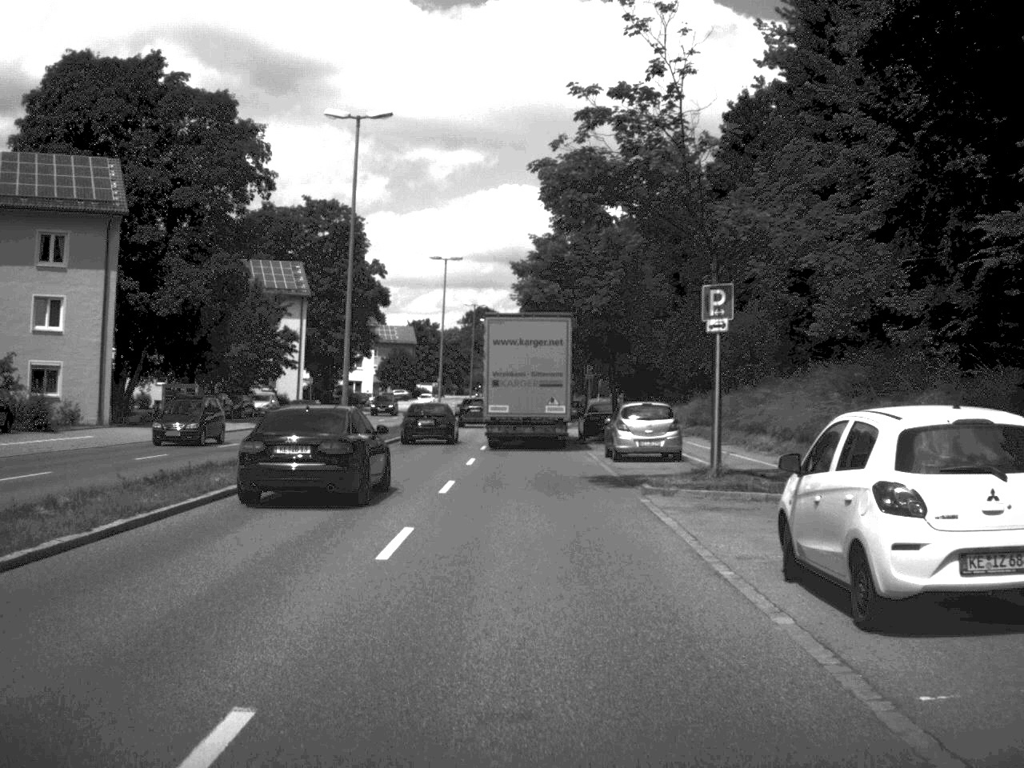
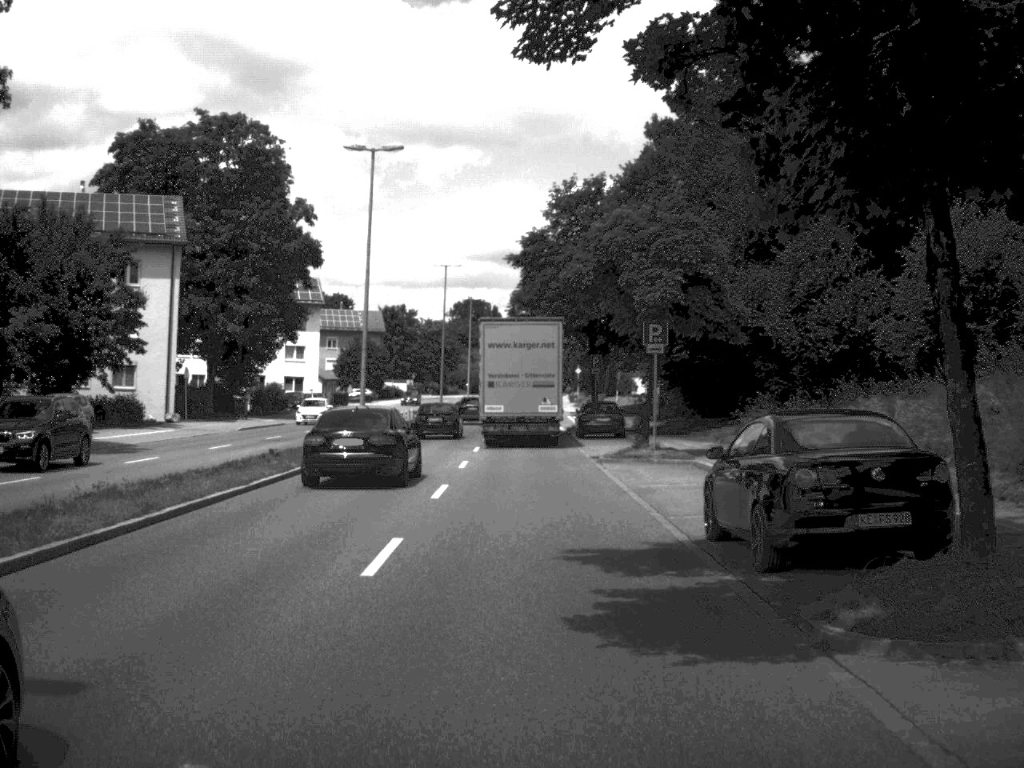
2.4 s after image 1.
(0.0, +36.0) m; 0°
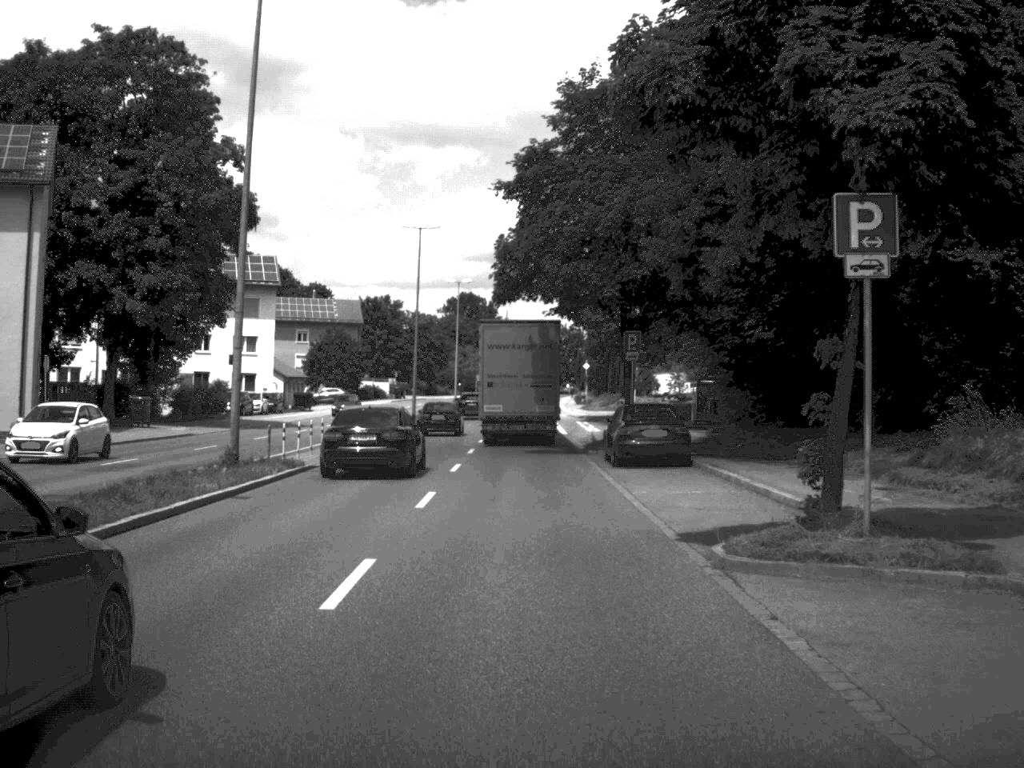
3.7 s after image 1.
(0.0, +19.4) m; 0°
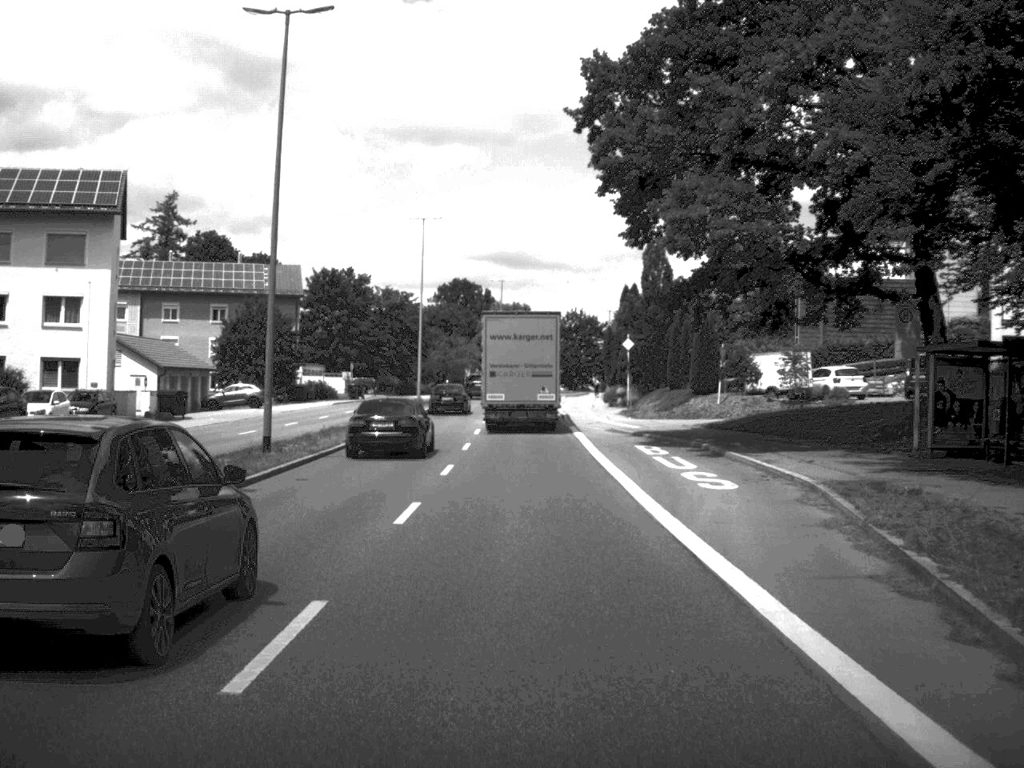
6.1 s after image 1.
(-0.1, +38.1) m; 0°
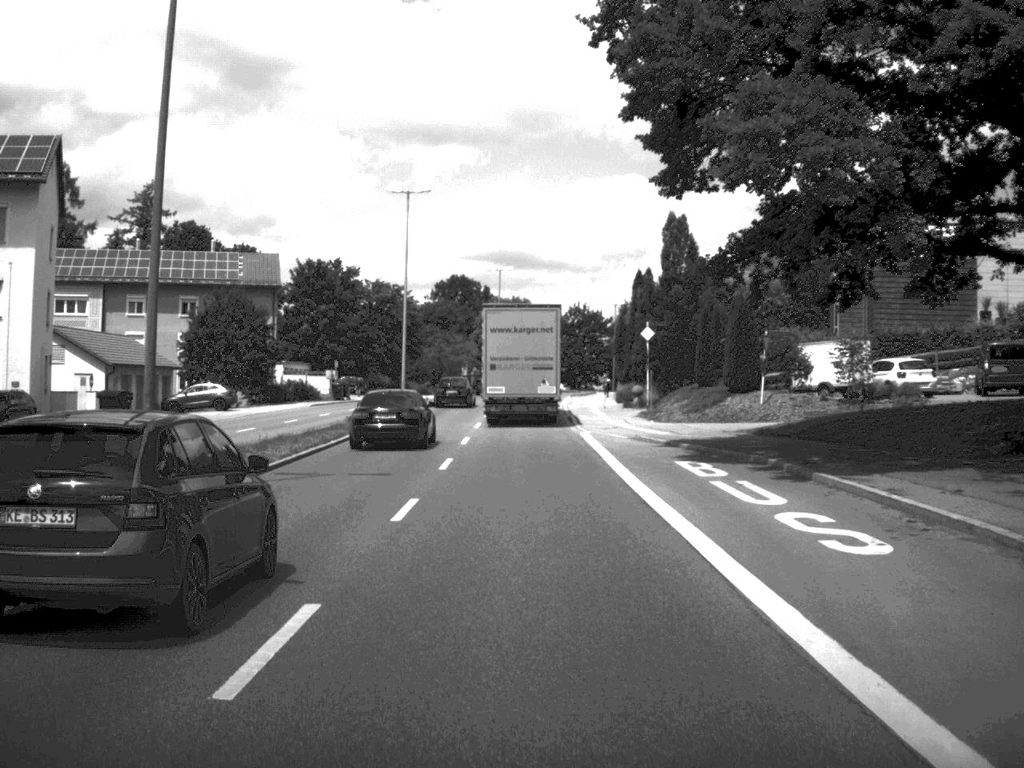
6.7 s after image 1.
(0.0, +9.2) m; 0°
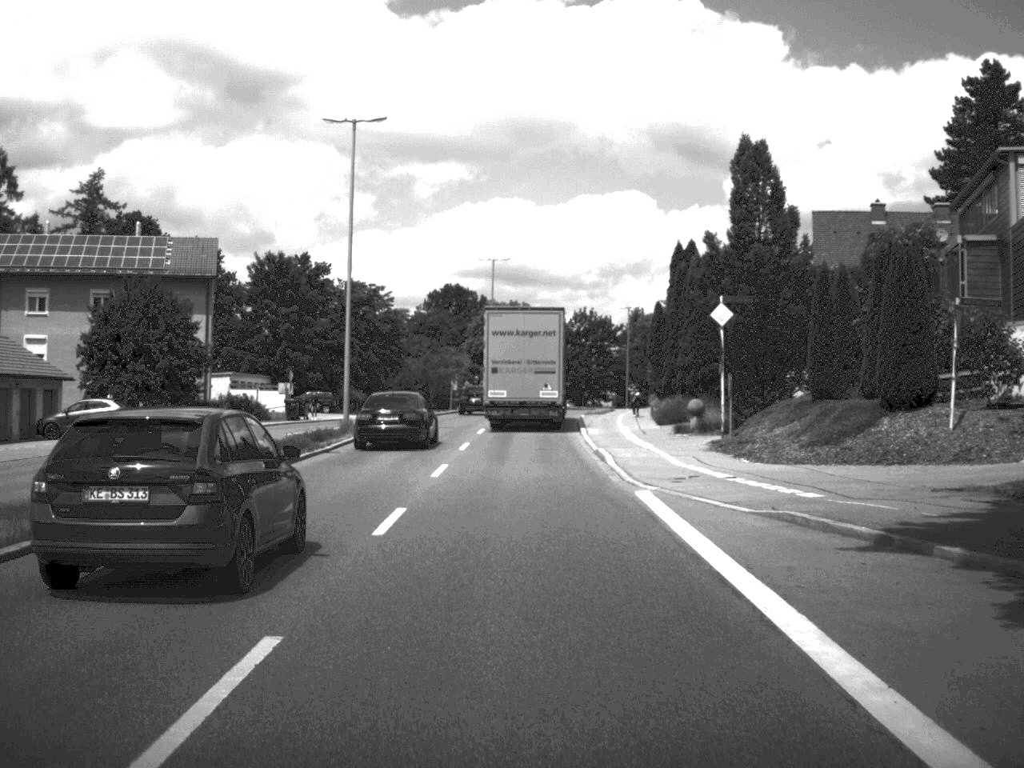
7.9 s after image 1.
(0.0, +18.9) m; 0°
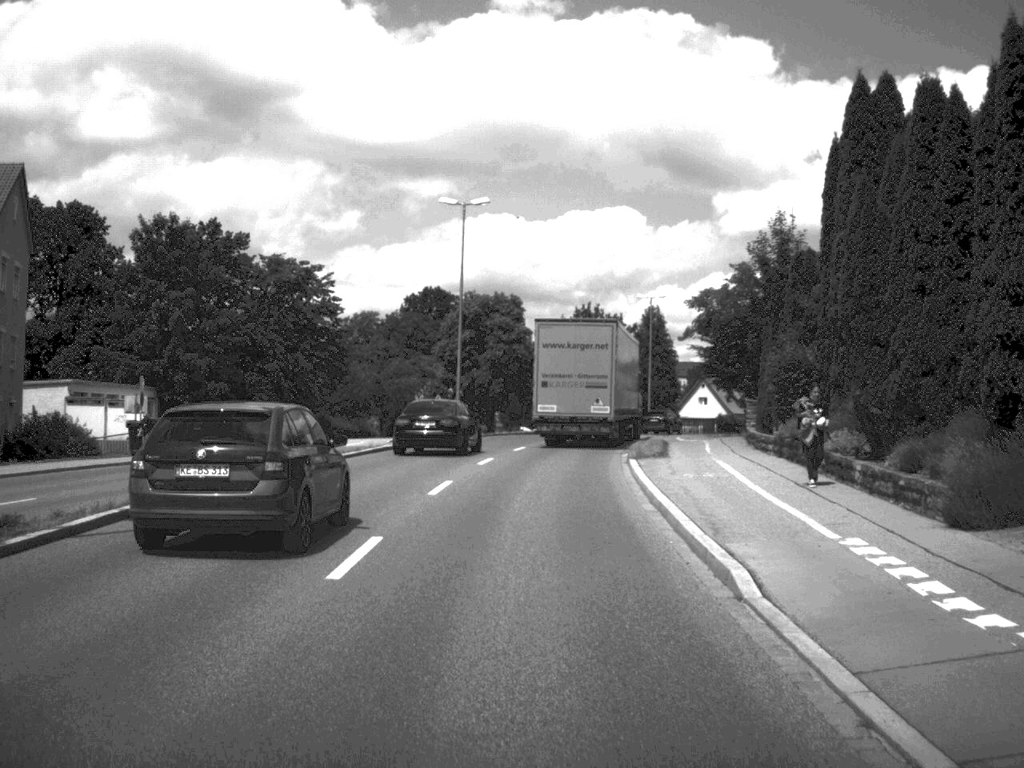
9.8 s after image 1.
(0.0, +29.9) m; 0°
